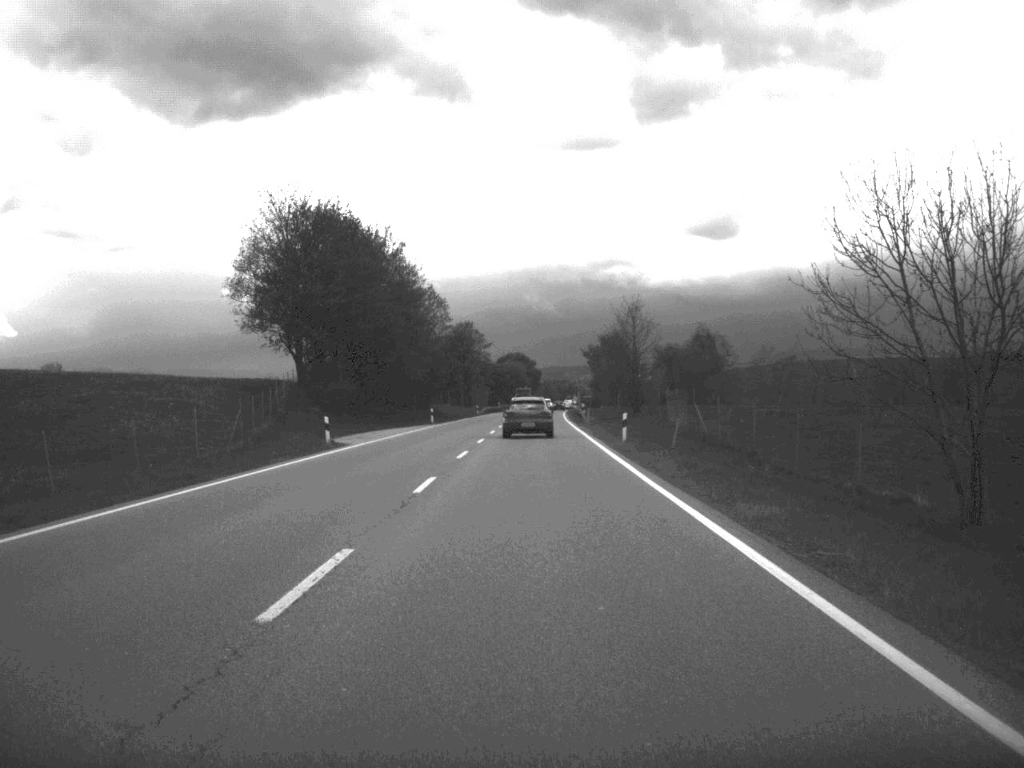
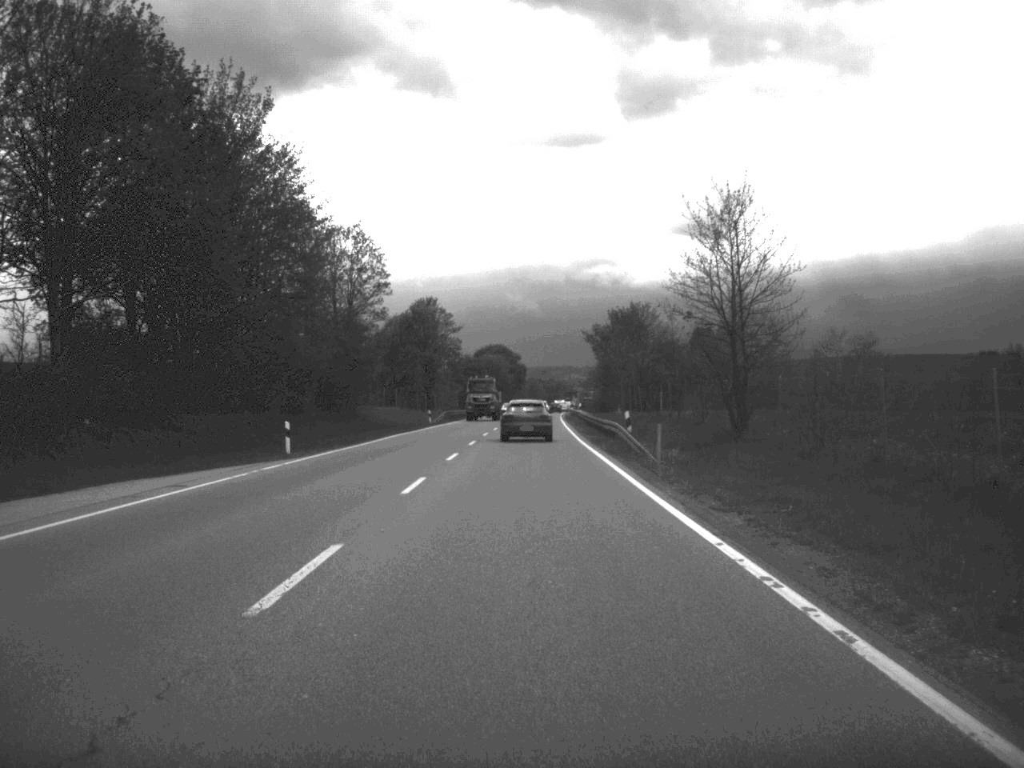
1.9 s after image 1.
(+0.3, +46.8) m; +1°
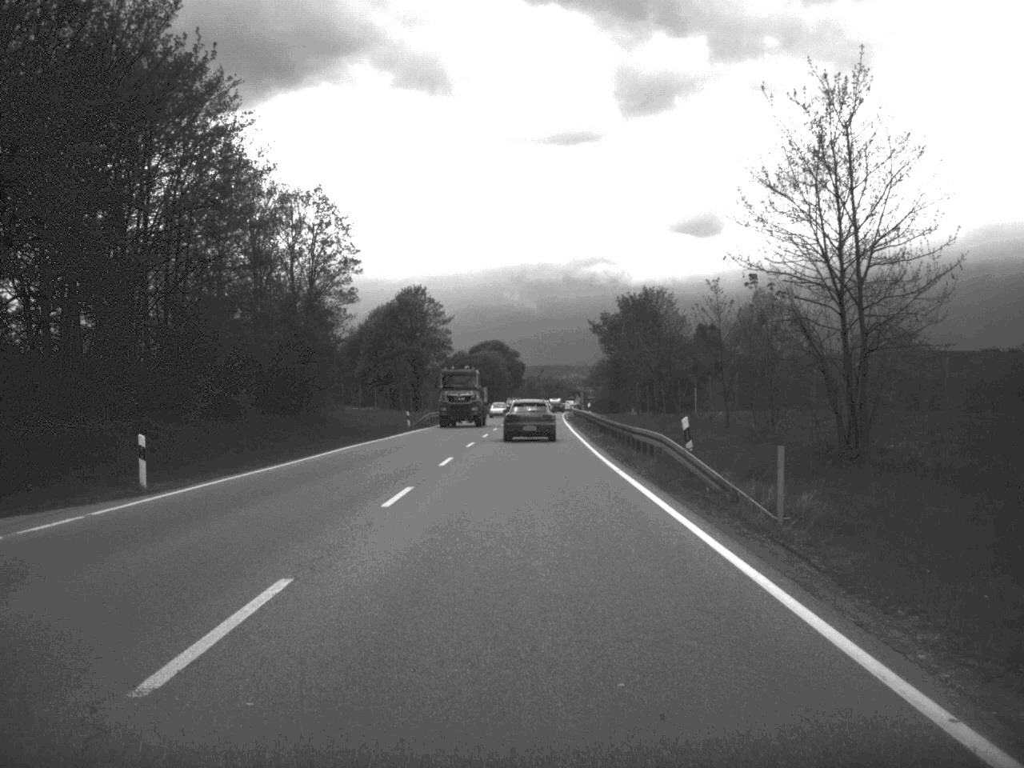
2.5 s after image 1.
(0.0, +14.2) m; 0°
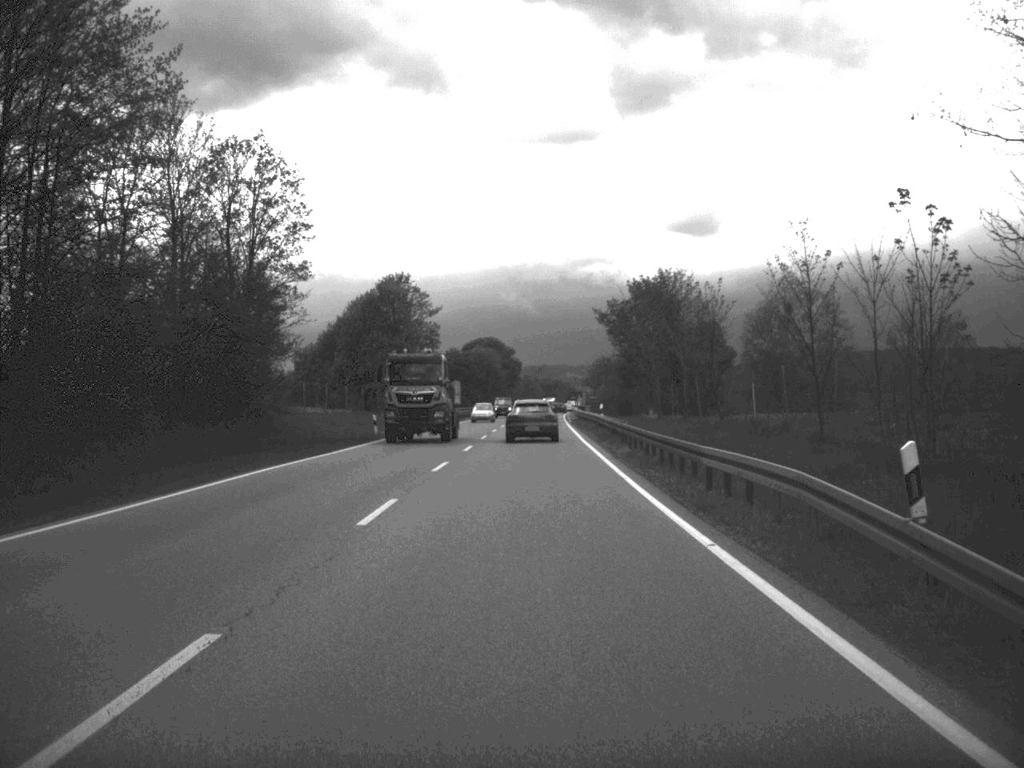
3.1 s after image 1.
(0.0, +14.1) m; 0°
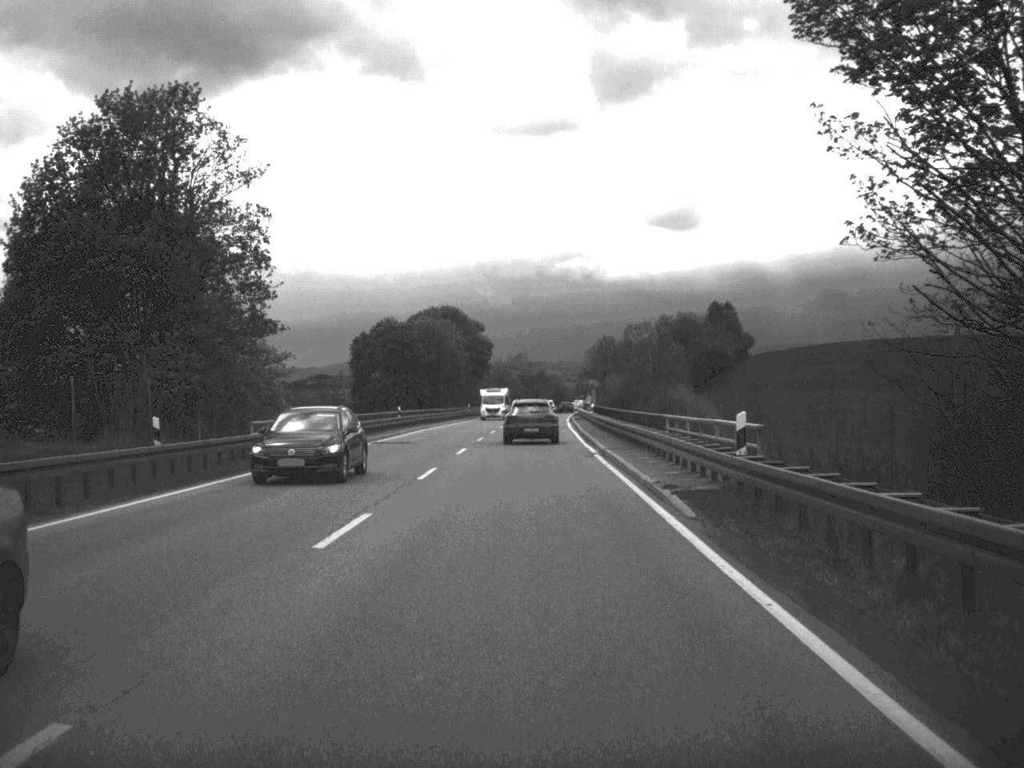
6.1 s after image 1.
(+0.5, +73.0) m; +1°
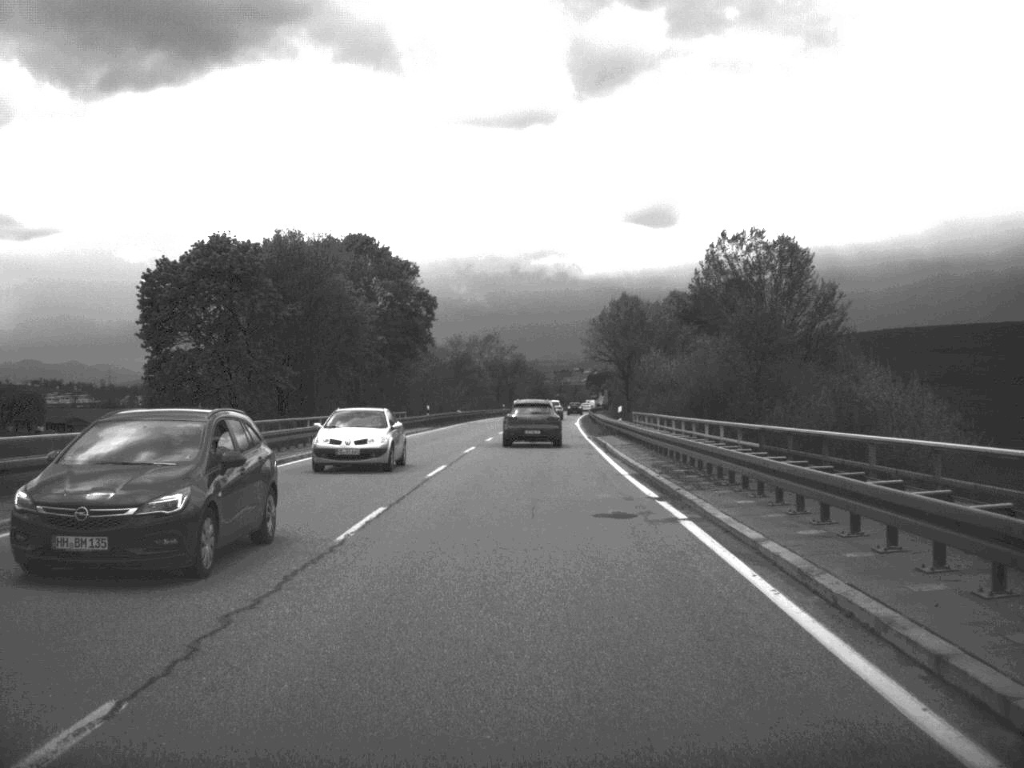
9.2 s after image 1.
(+0.4, +70.0) m; +1°
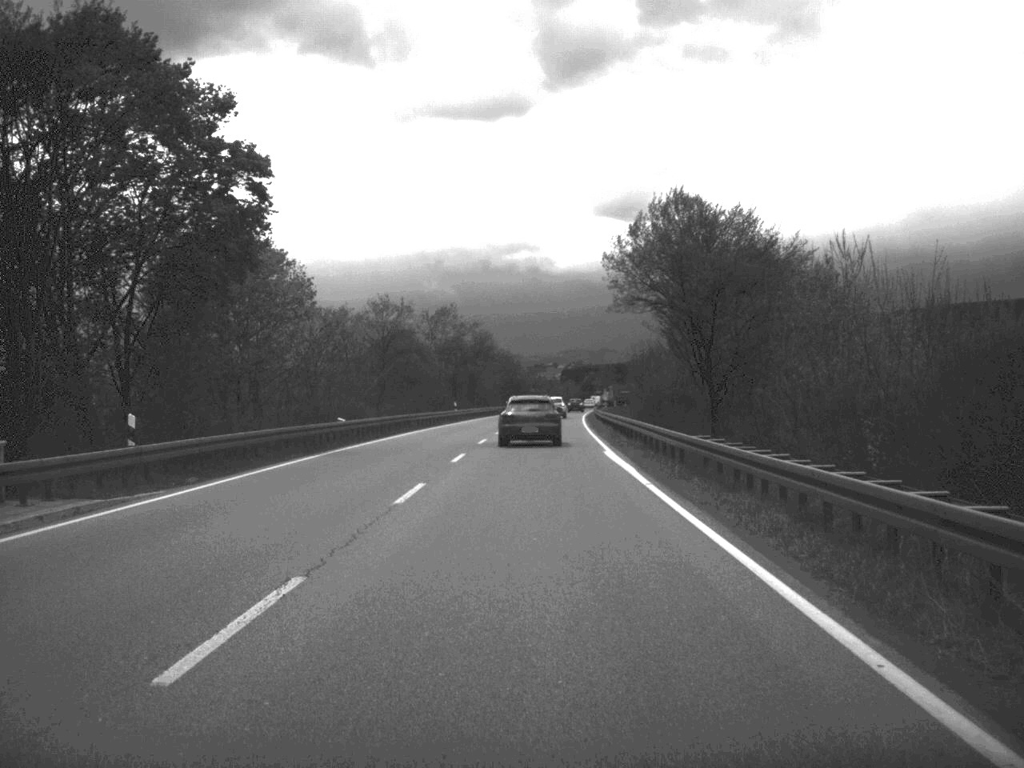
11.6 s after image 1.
(+0.4, +53.8) m; +1°
